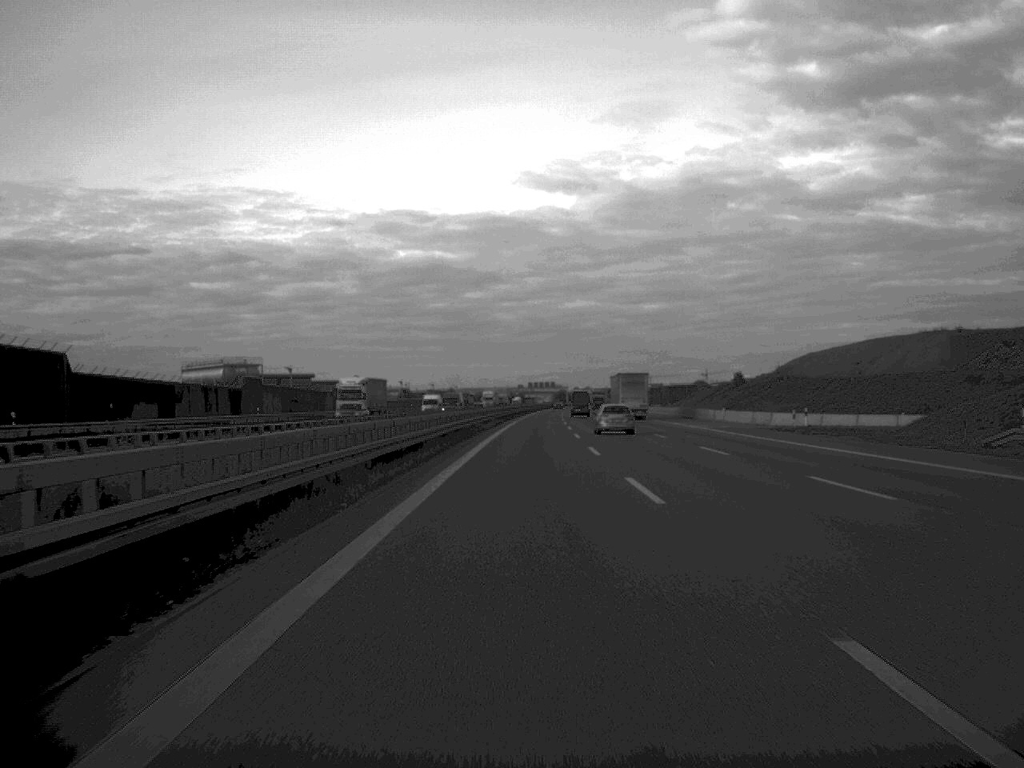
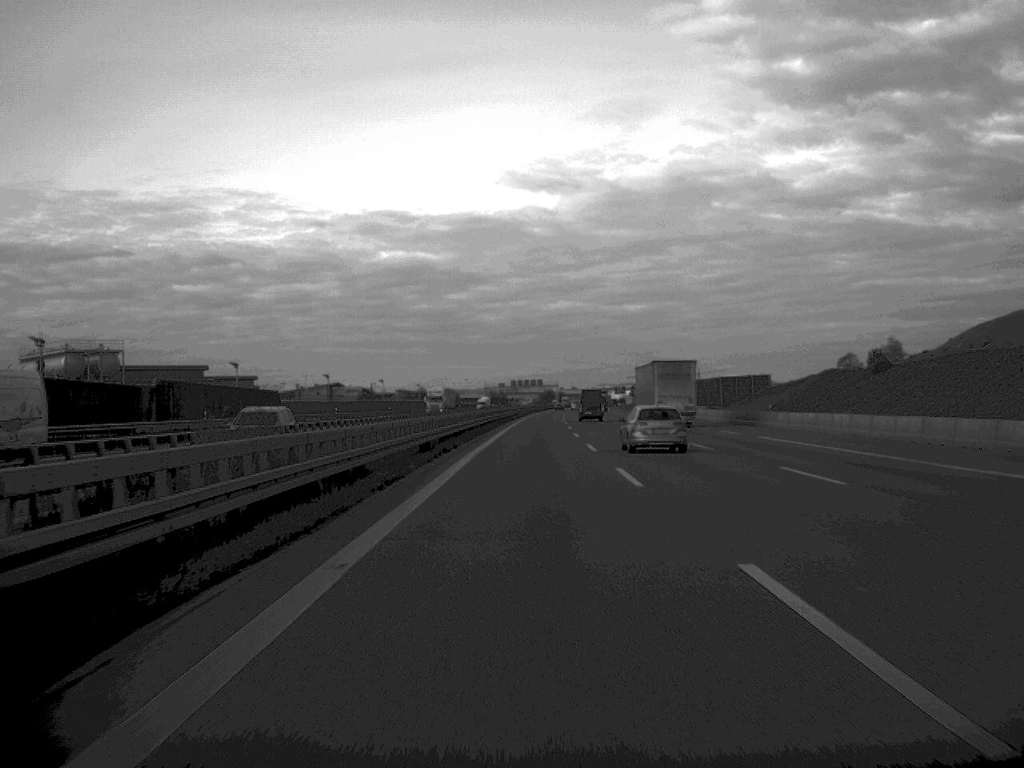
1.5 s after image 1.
(+0.4, +68.1) m; +1°
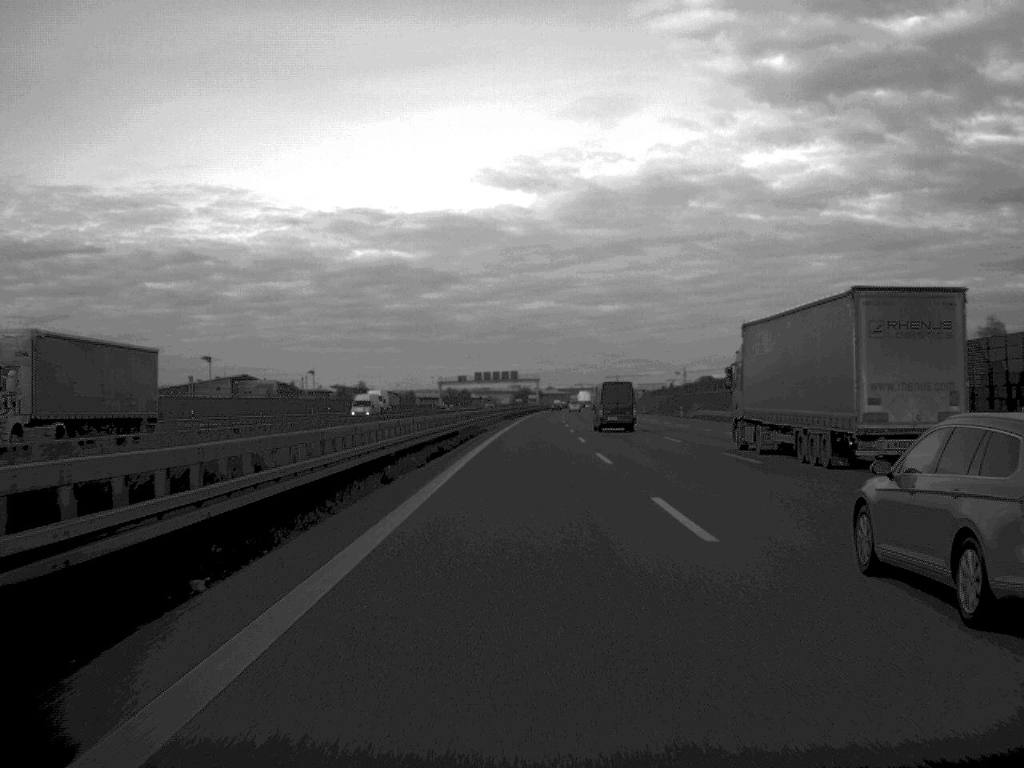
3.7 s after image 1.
(+0.9, +98.2) m; +1°
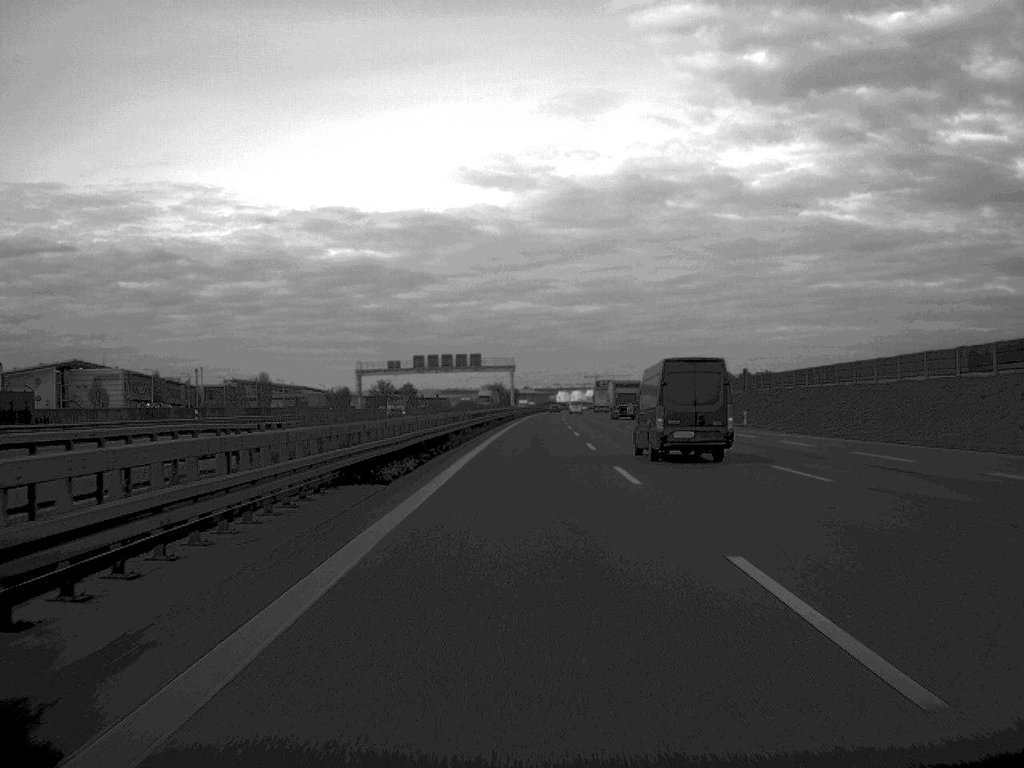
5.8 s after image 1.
(+1.0, +98.3) m; +1°
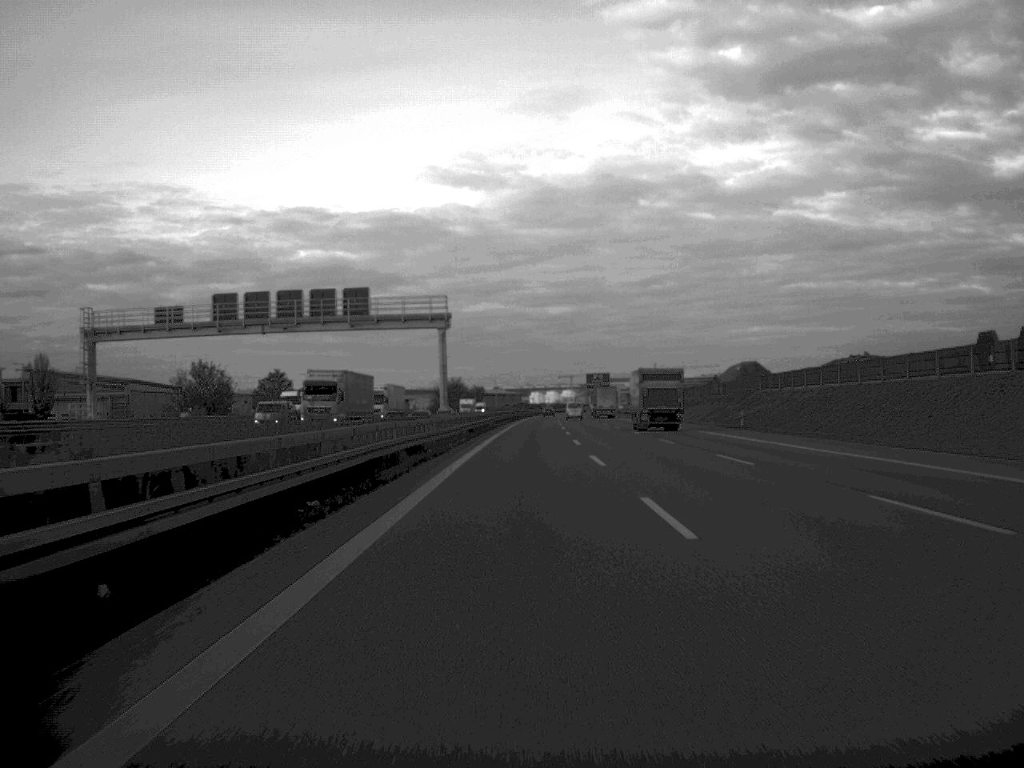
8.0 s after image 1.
(+1.2, +99.8) m; +1°
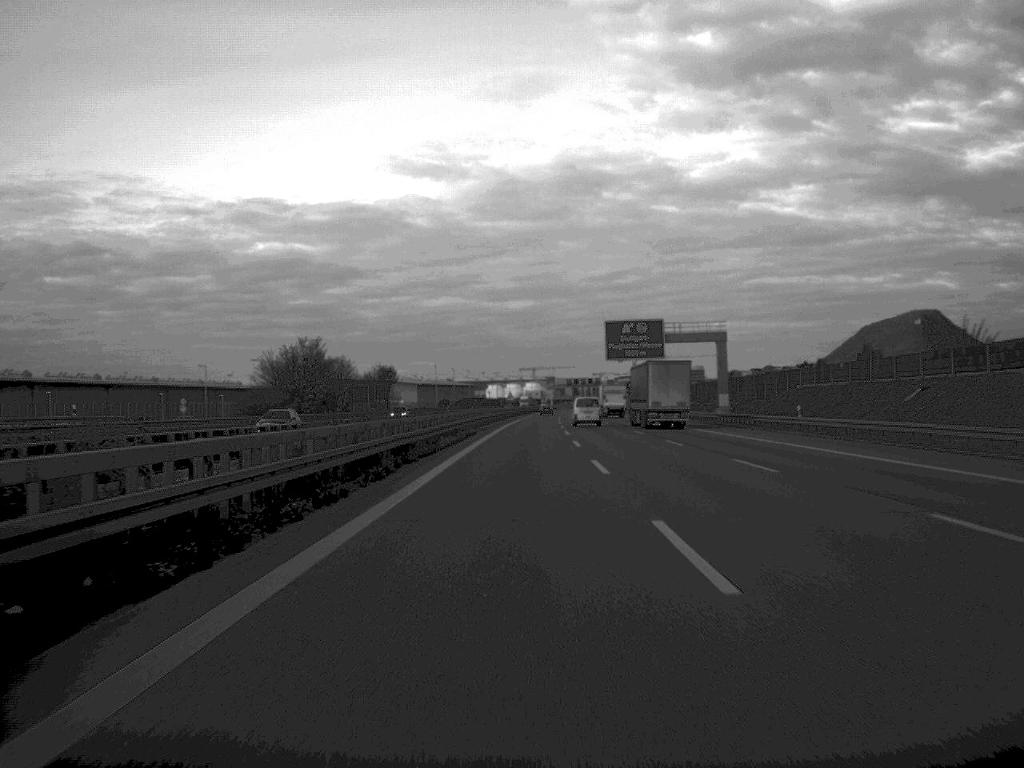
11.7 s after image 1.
(+2.6, +166.4) m; +2°
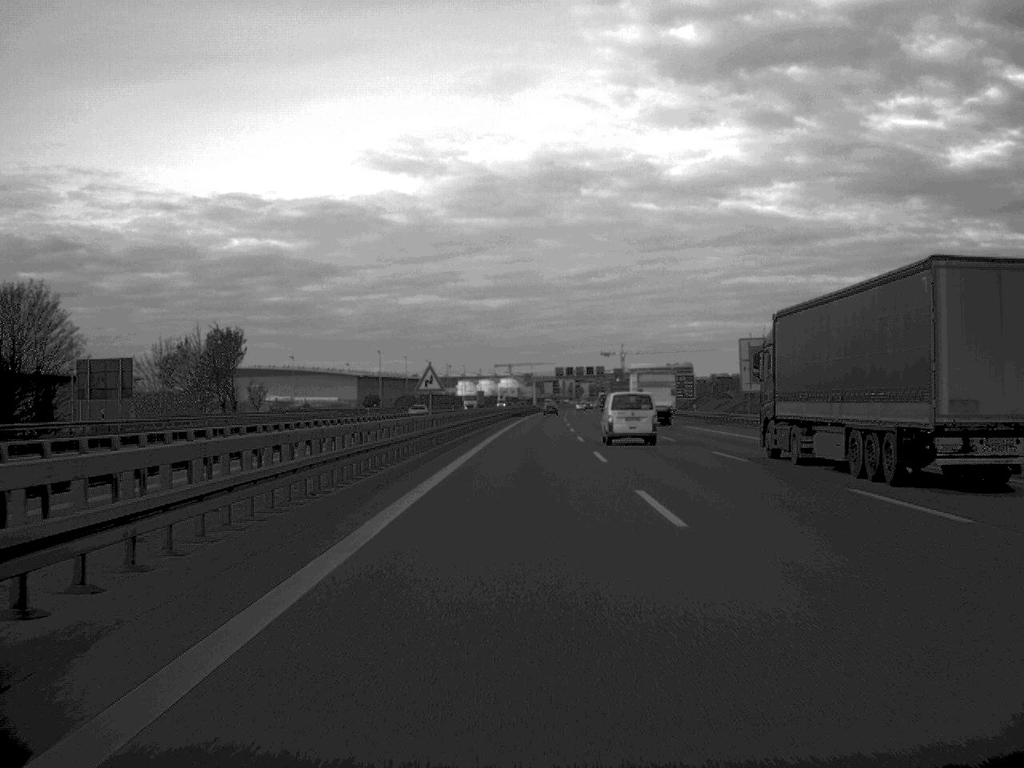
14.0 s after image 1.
(+0.8, +102.9) m; +1°
